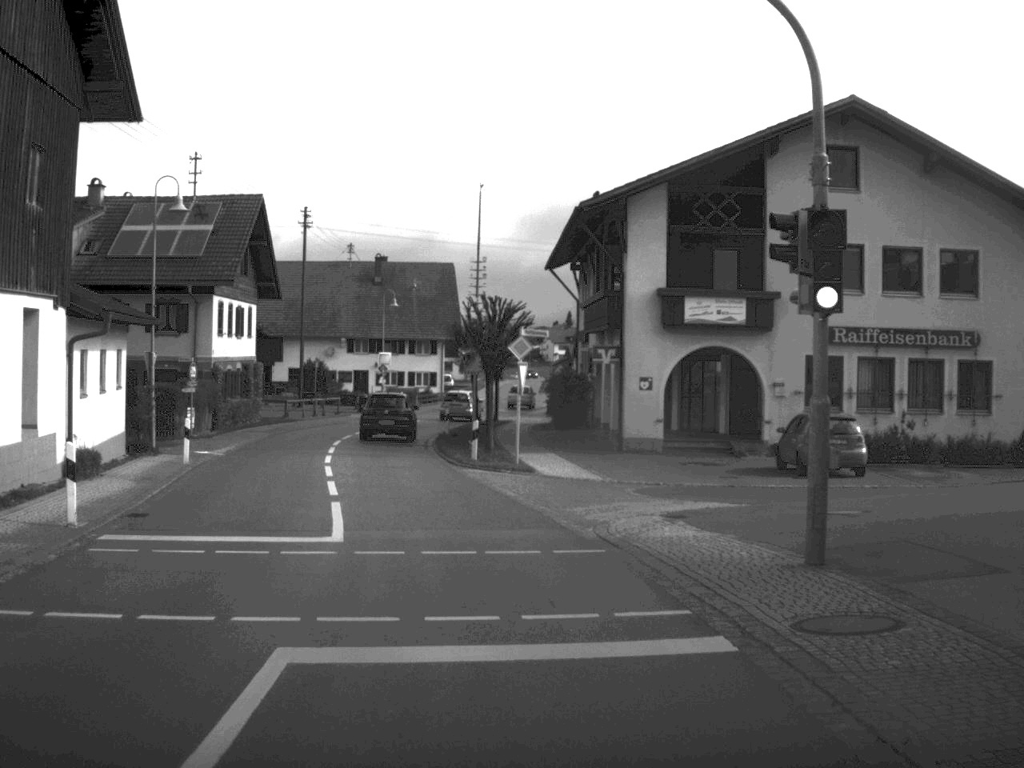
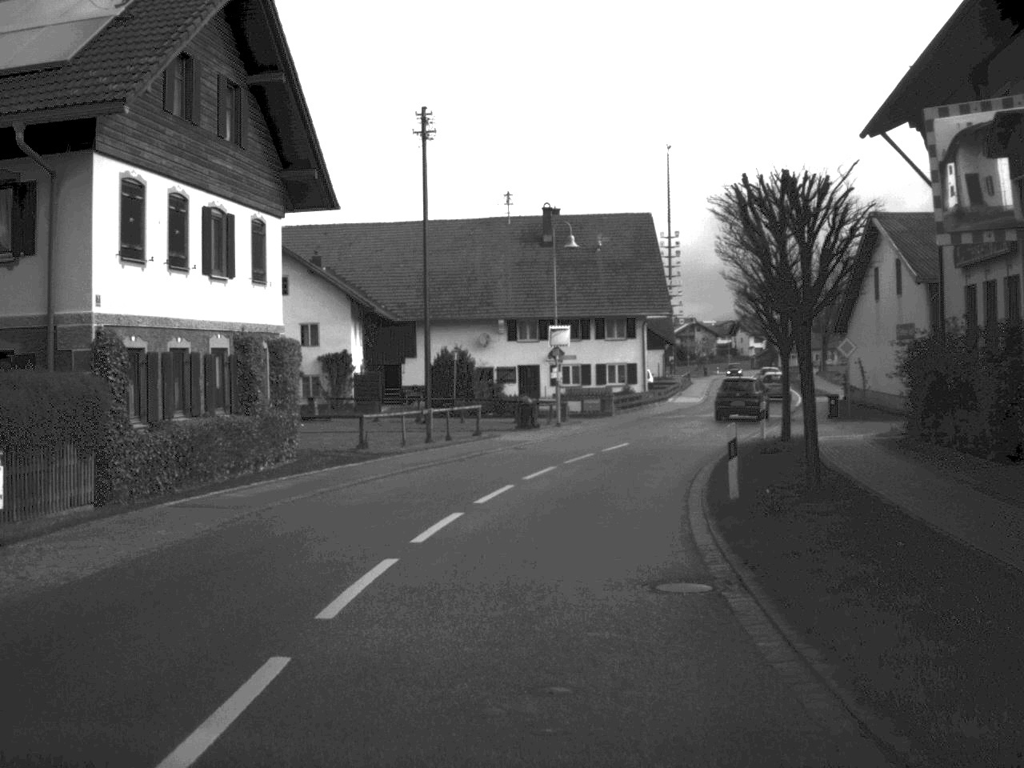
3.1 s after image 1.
(-2.9, +30.0) m; -8°
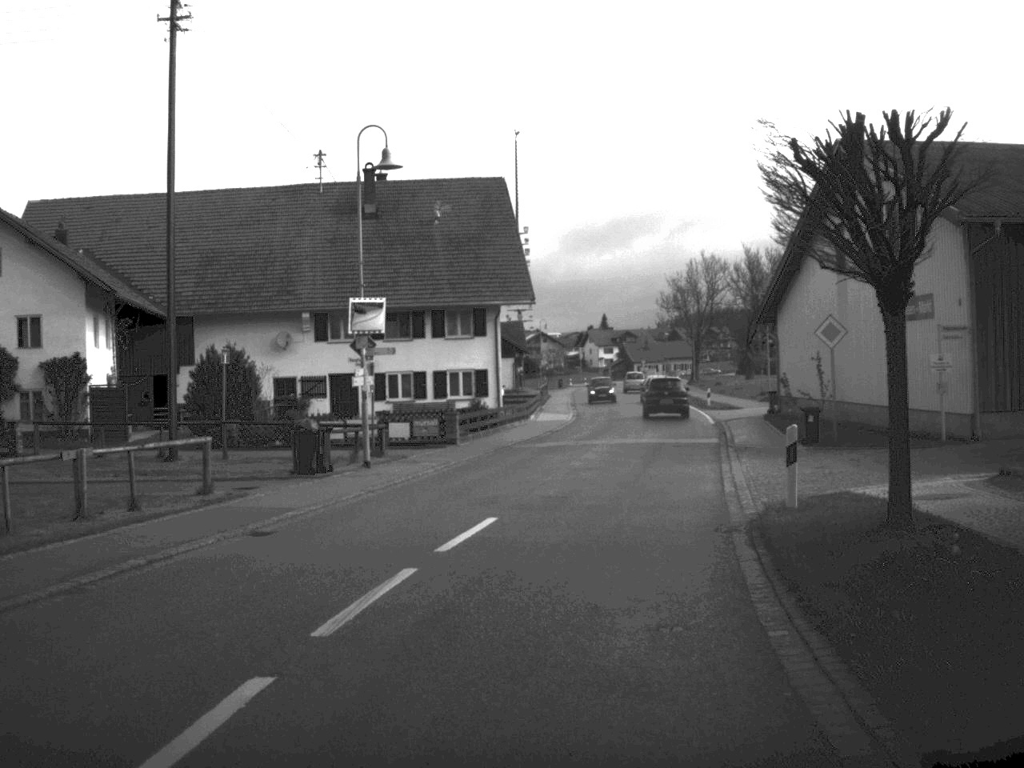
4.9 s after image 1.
(+0.9, +17.8) m; +7°
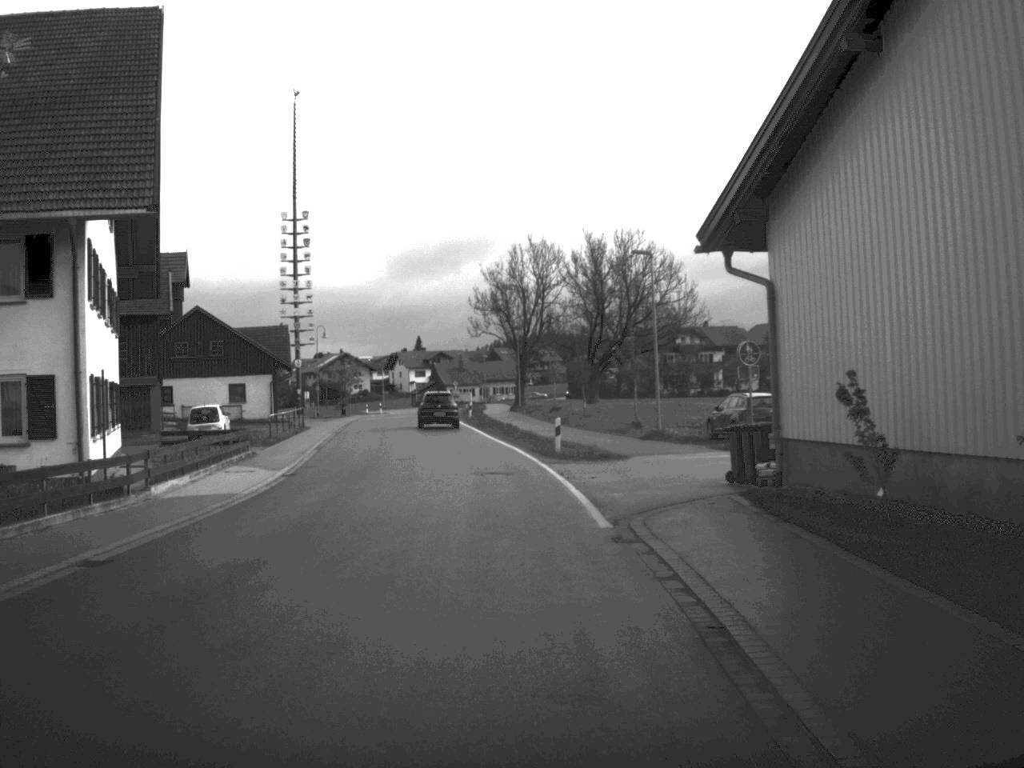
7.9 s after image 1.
(+3.3, +30.7) m; +8°
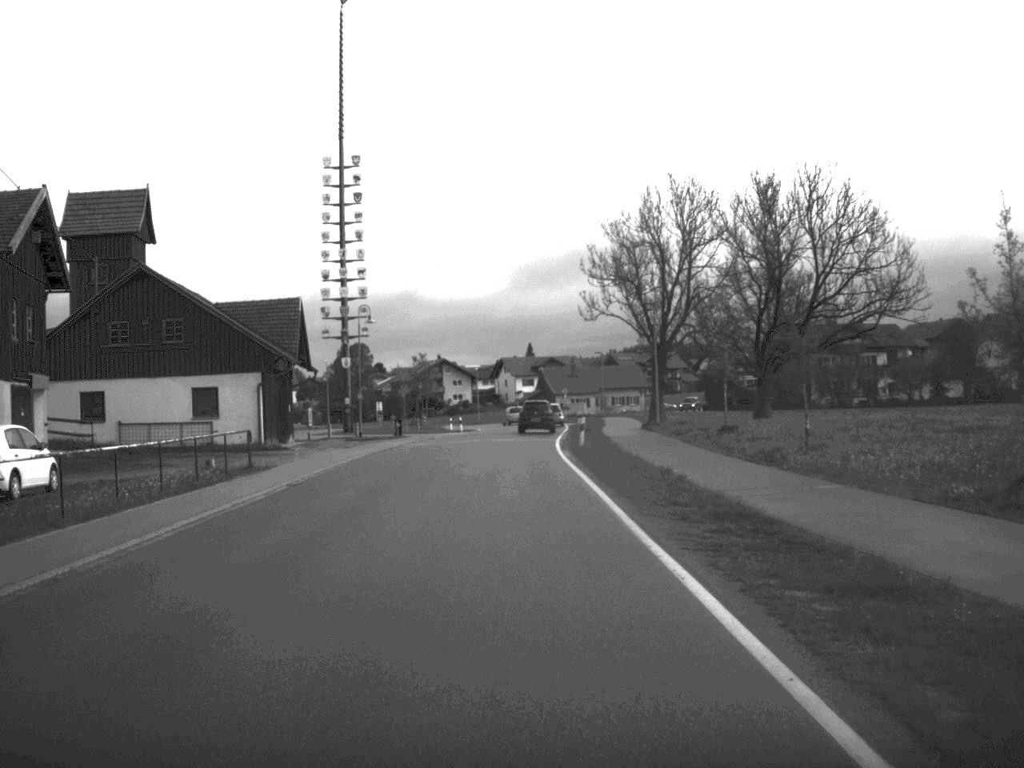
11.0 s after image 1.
(-1.2, +31.4) m; -5°
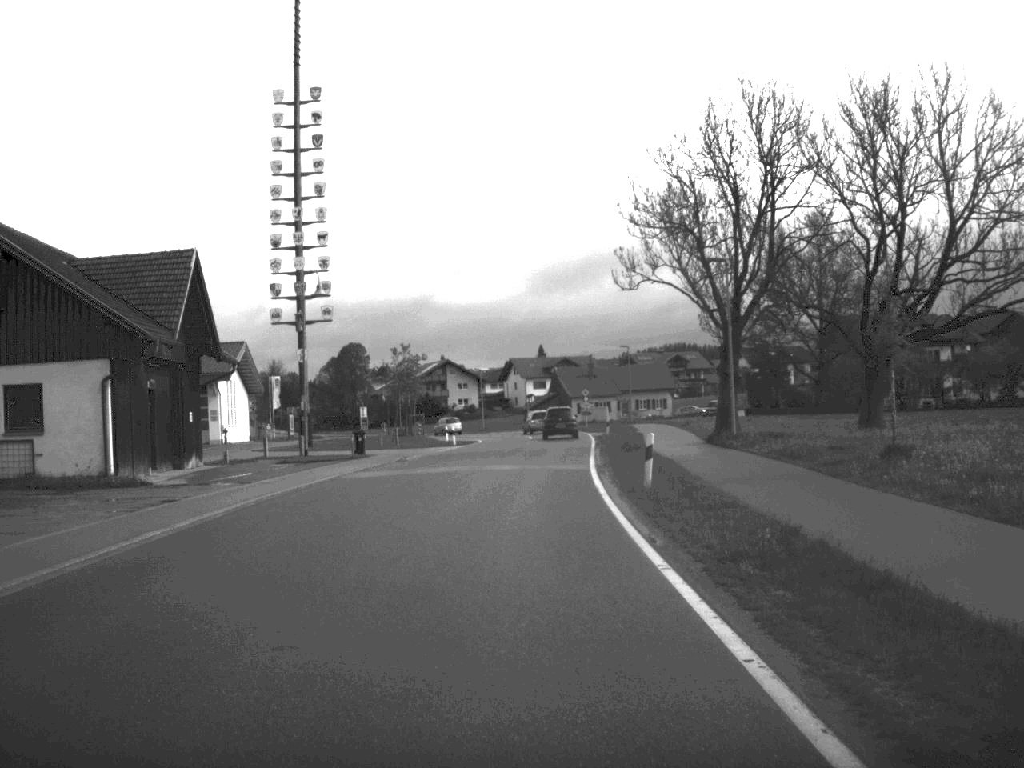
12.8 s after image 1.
(-0.1, +19.8) m; -1°
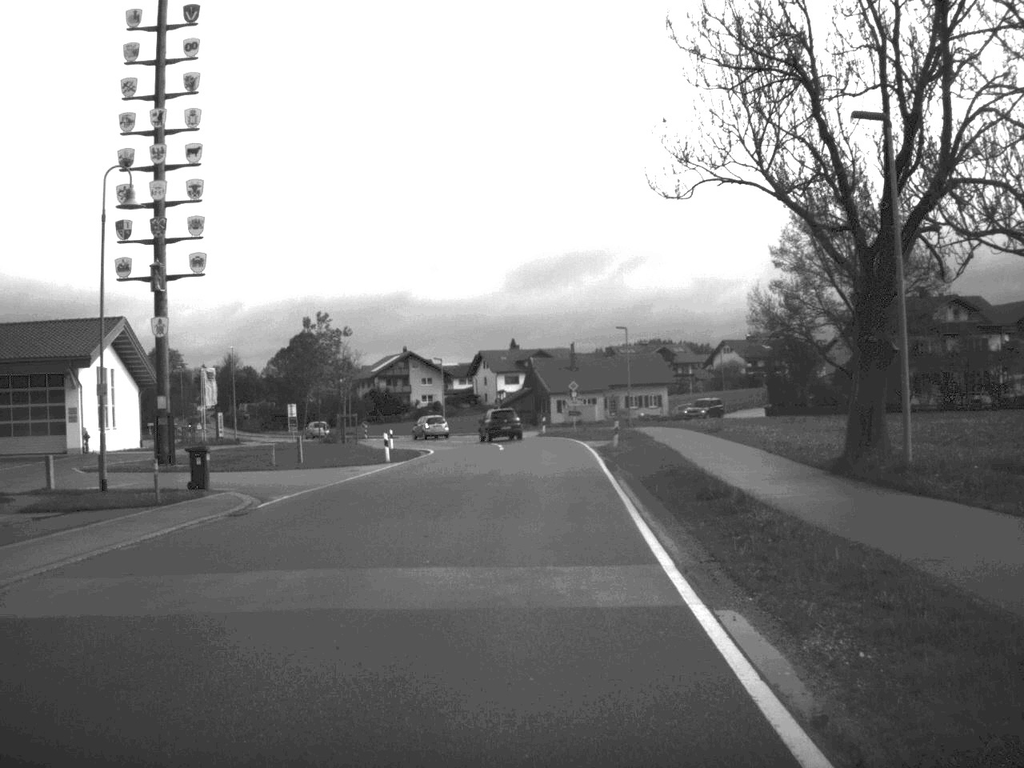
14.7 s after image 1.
(+0.1, +21.3) m; +1°
